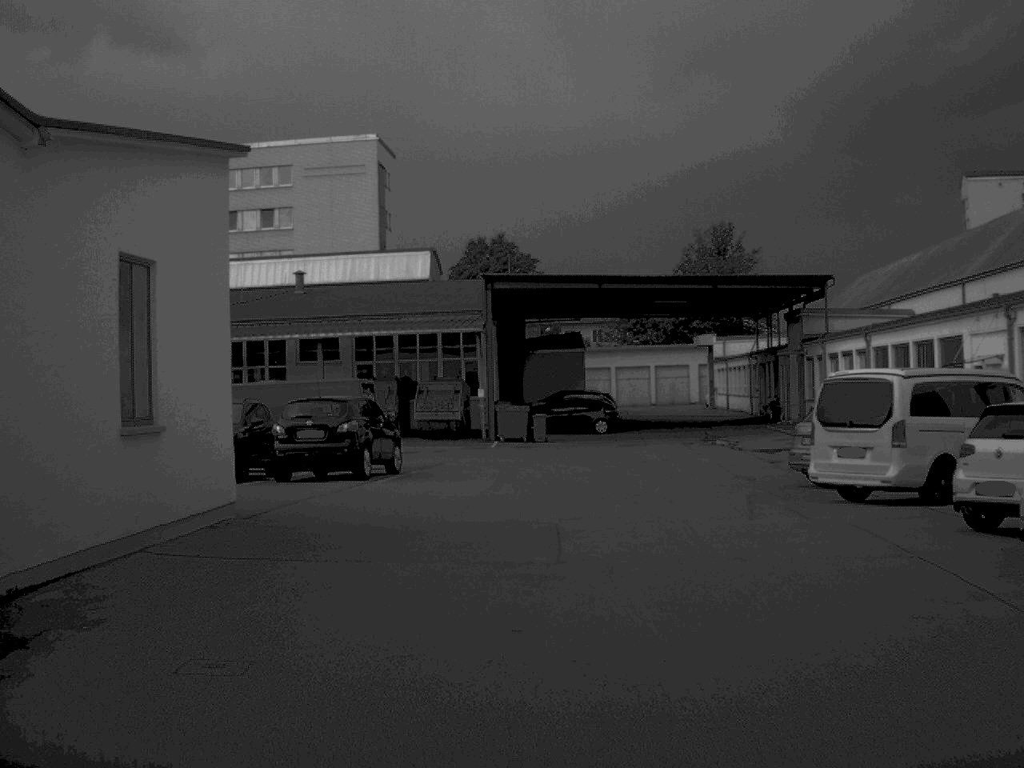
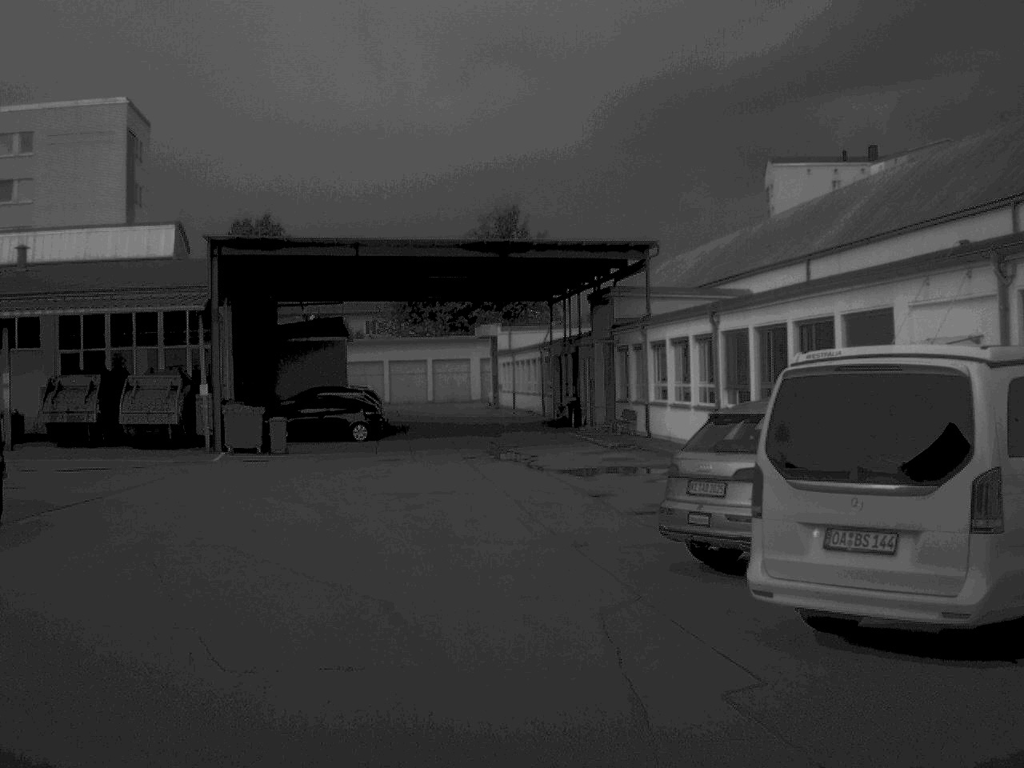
(+1.0, +10.4) m; +9°
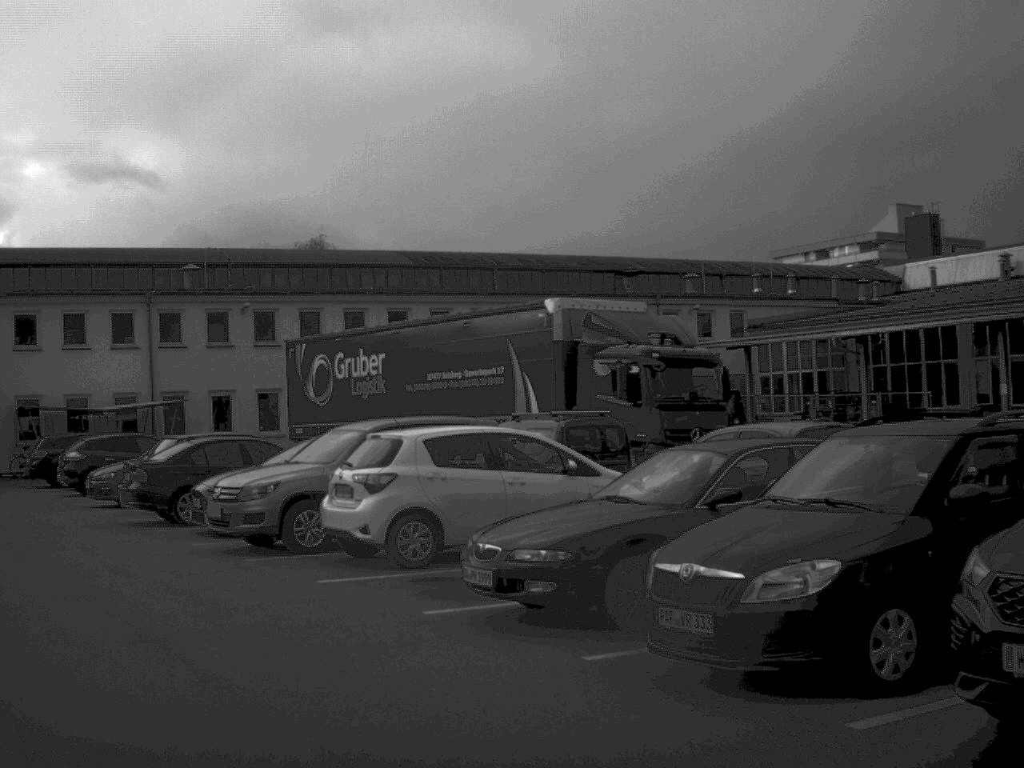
(-4.5, +8.0) m; -69°
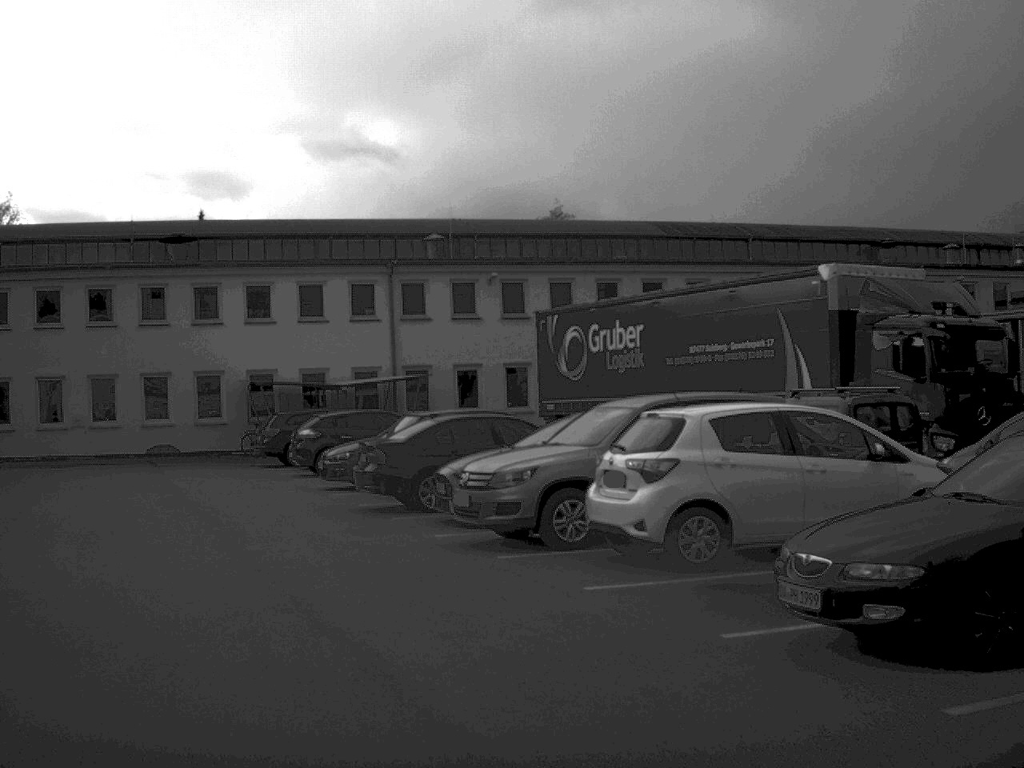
(-0.2, +2.0) m; -11°
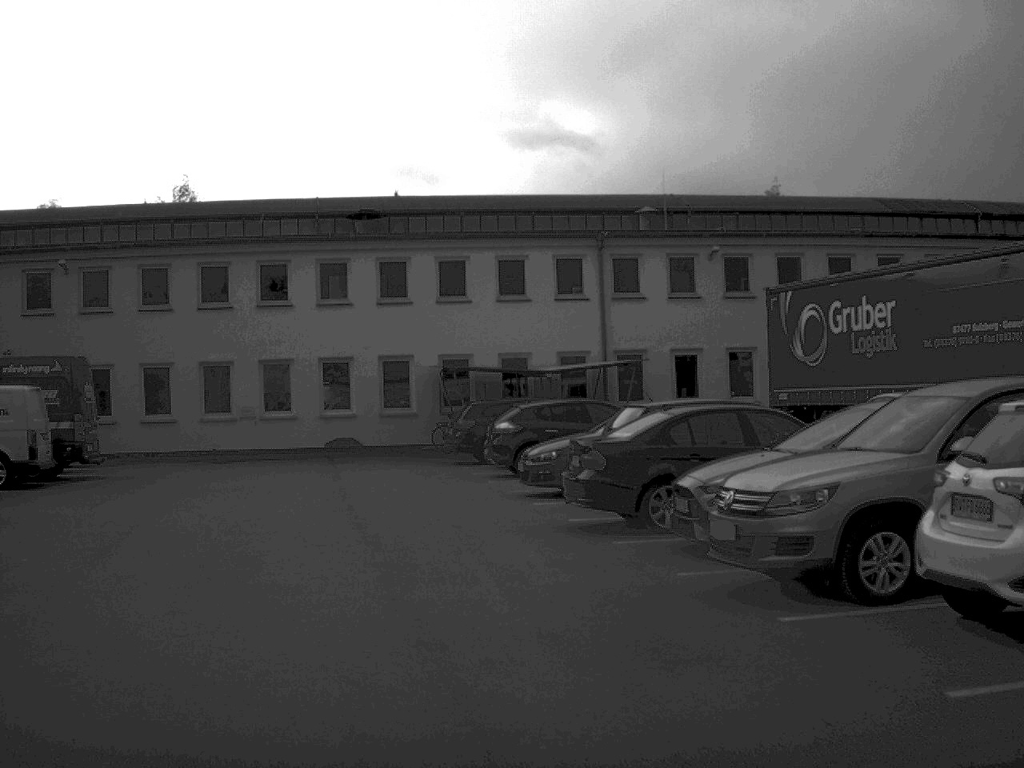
(-0.4, +4.2) m; -9°
